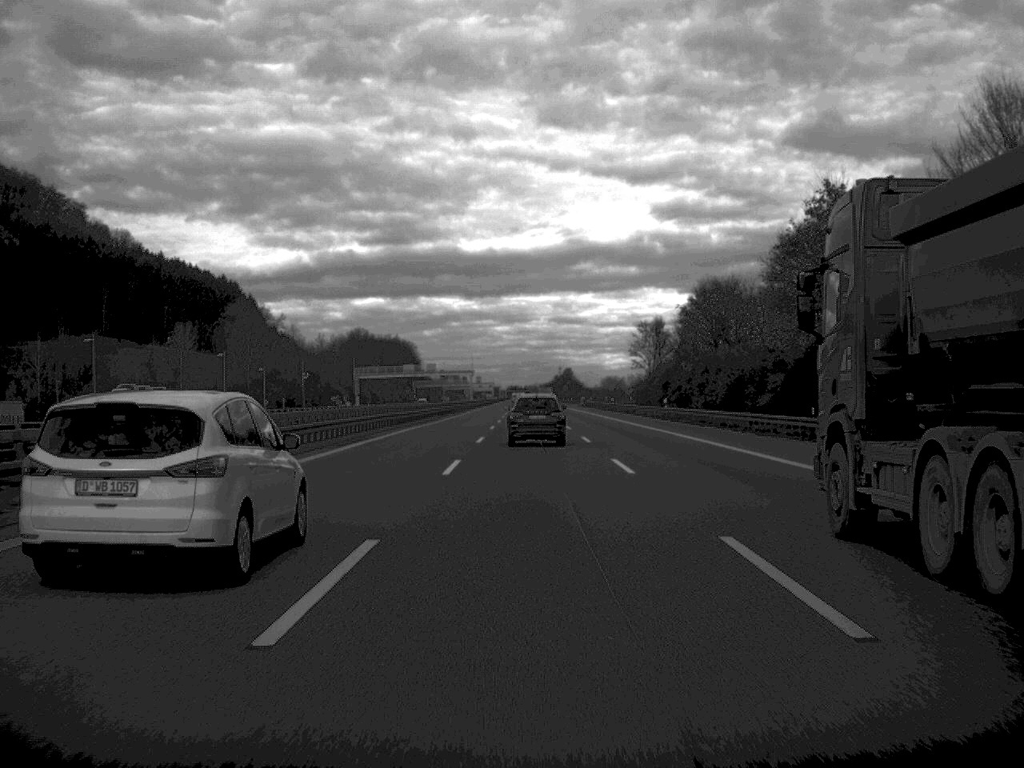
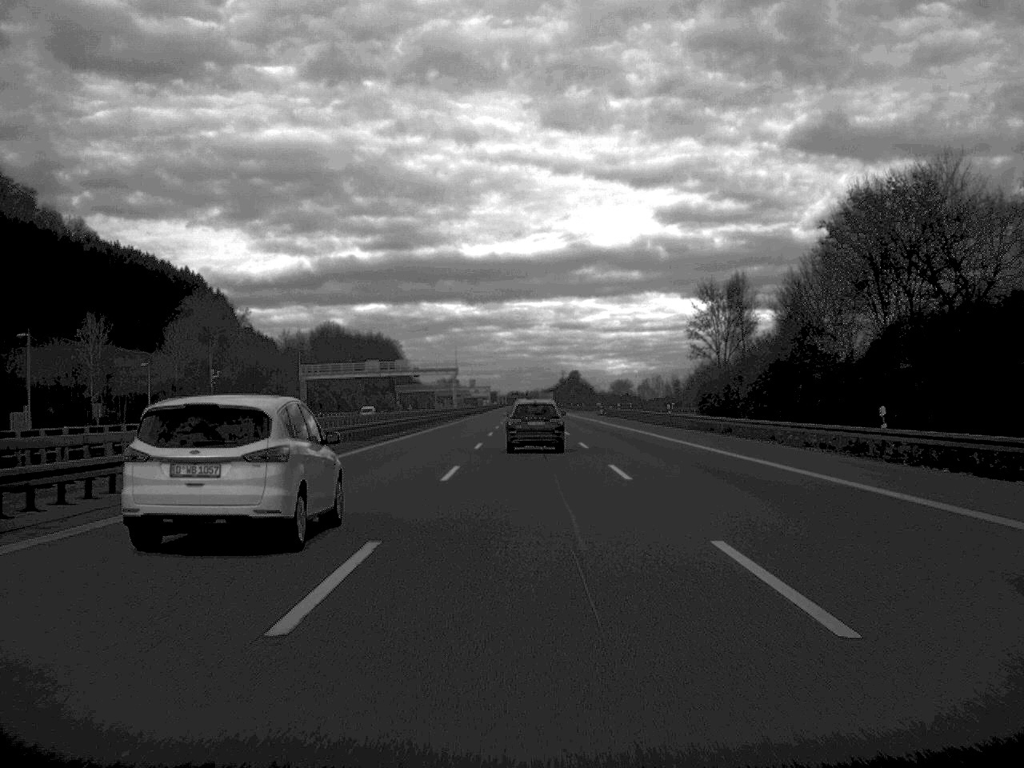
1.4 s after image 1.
(0.0, +52.0) m; 0°
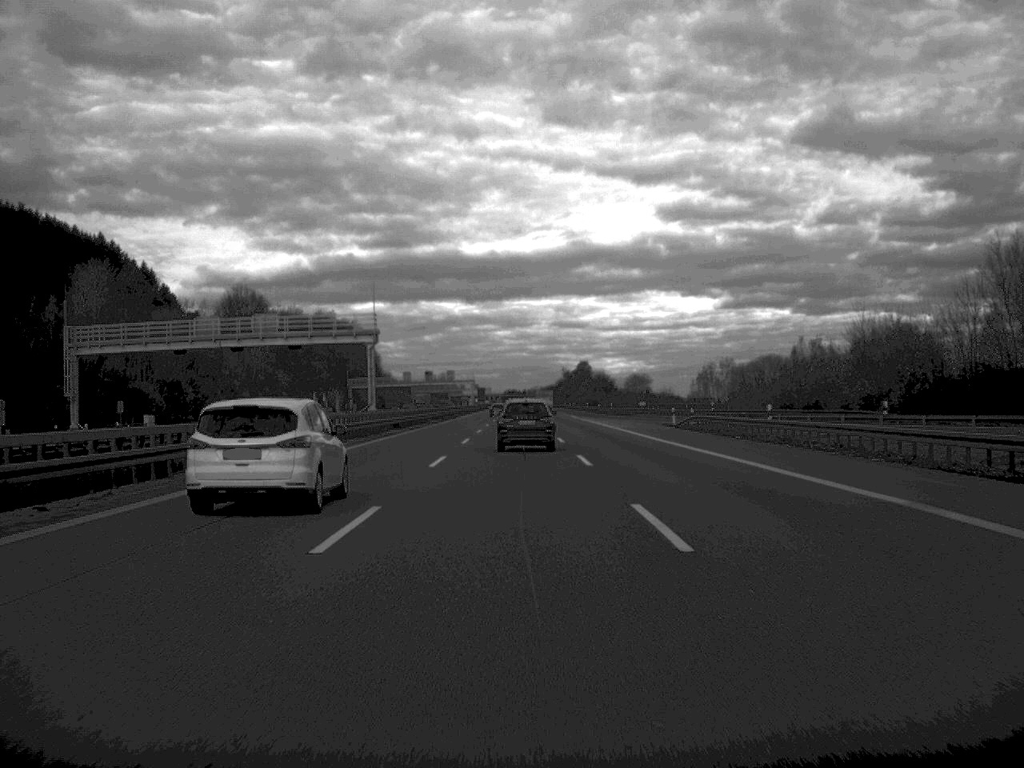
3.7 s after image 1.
(+0.2, +84.1) m; 0°
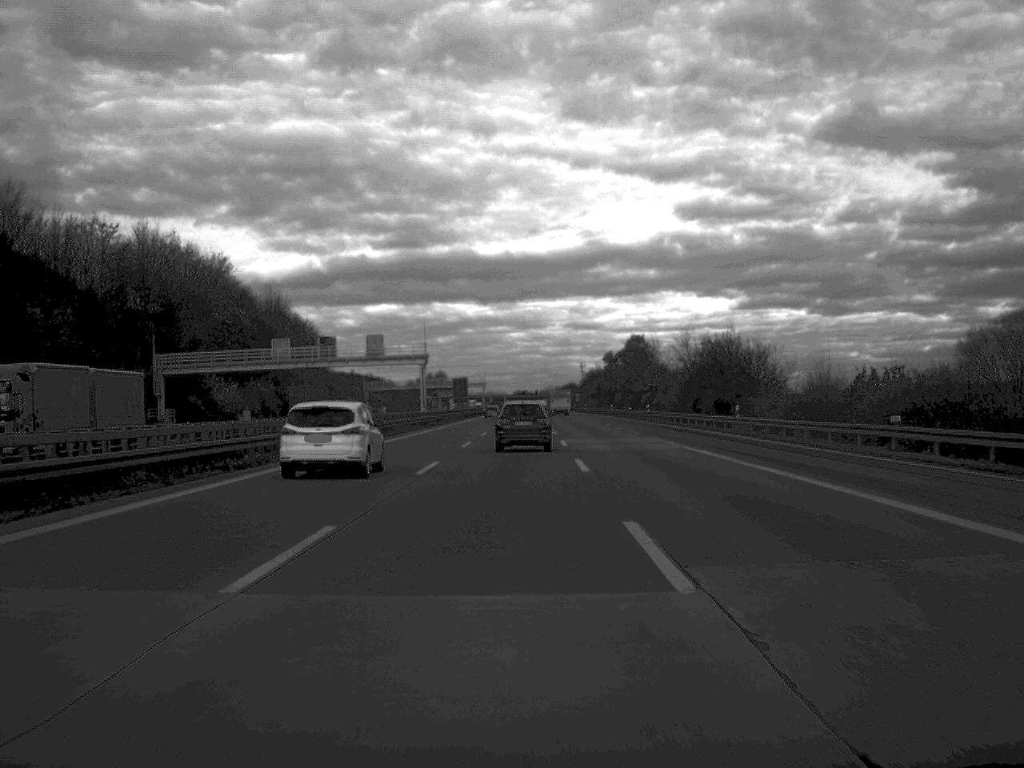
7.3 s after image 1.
(-0.6, +134.3) m; -1°
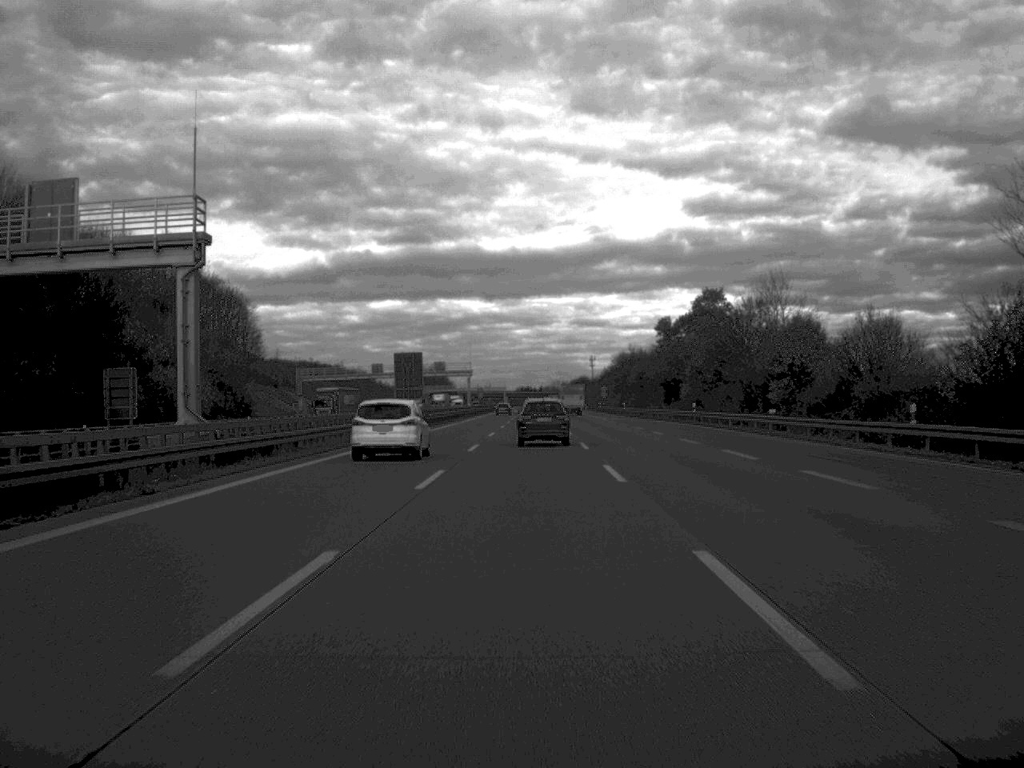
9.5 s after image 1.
(-0.2, +77.2) m; 0°
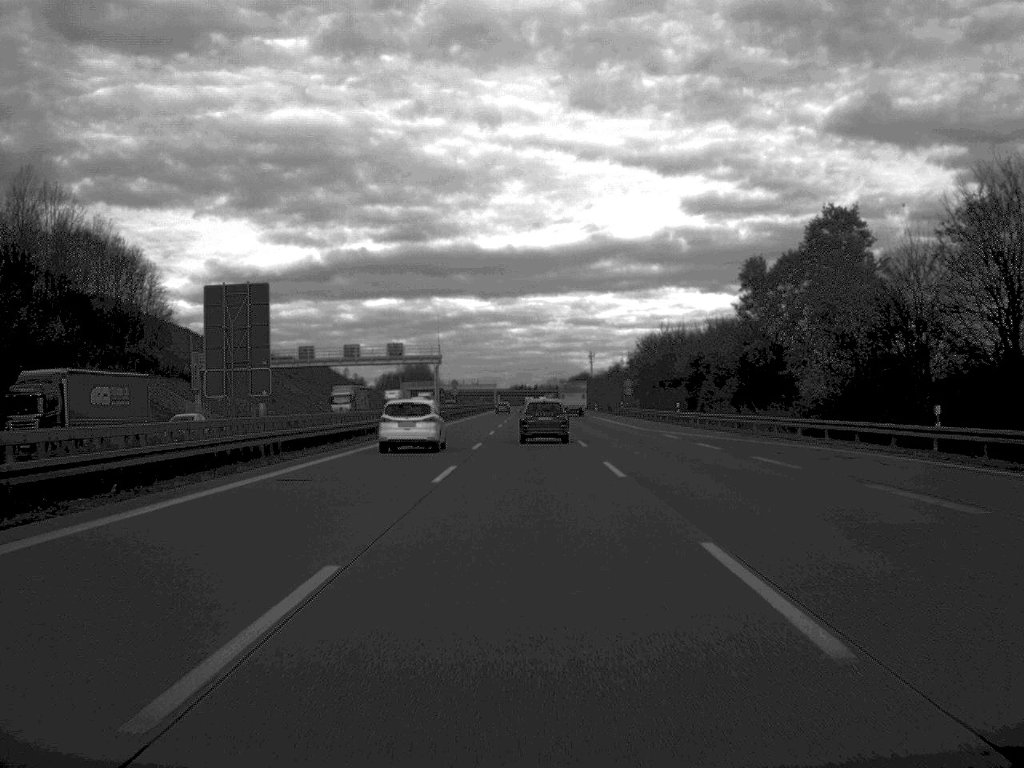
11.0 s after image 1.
(+0.1, +52.1) m; 0°
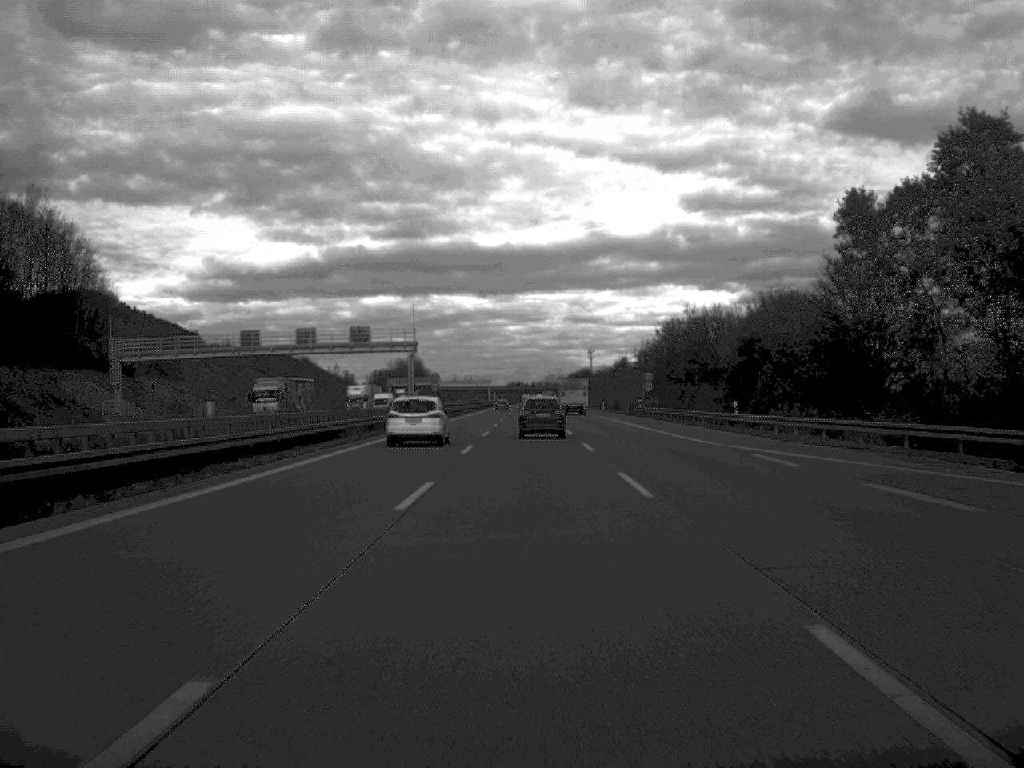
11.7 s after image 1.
(0.0, +23.9) m; 0°
